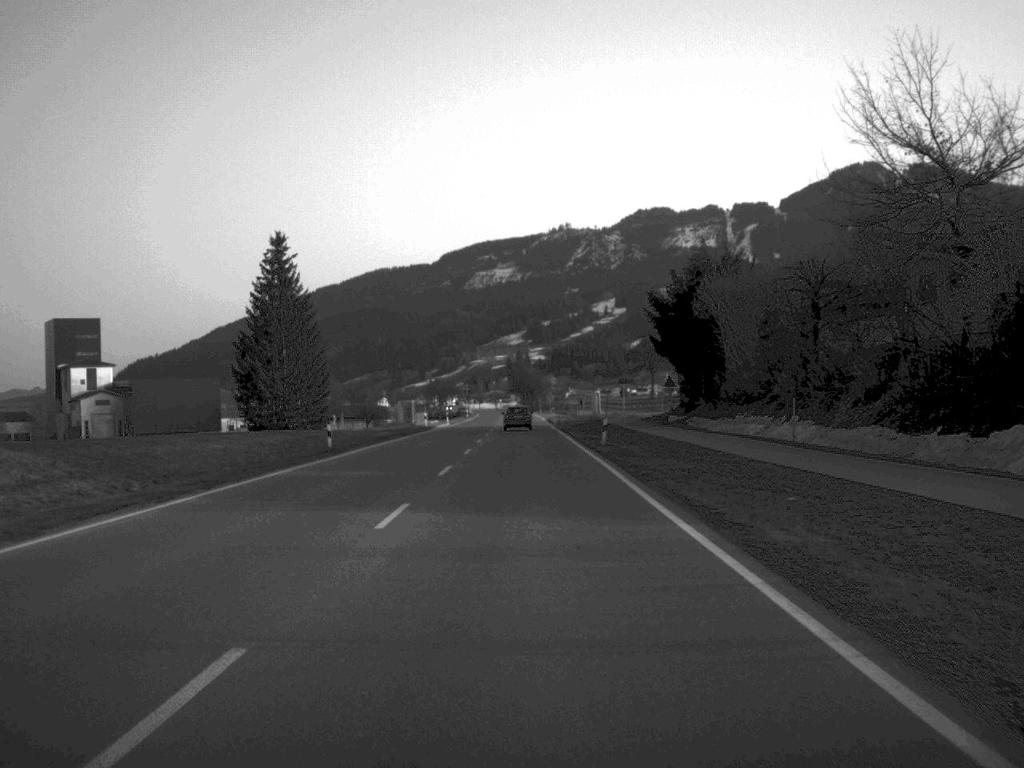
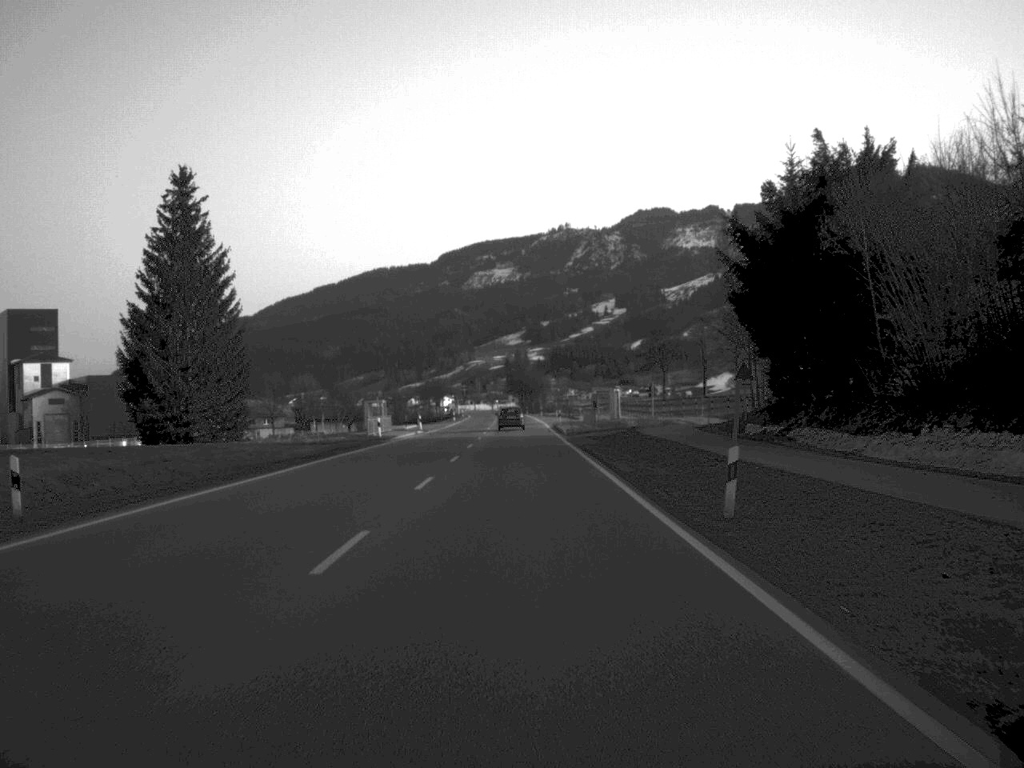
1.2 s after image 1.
(0.0, +28.2) m; 0°
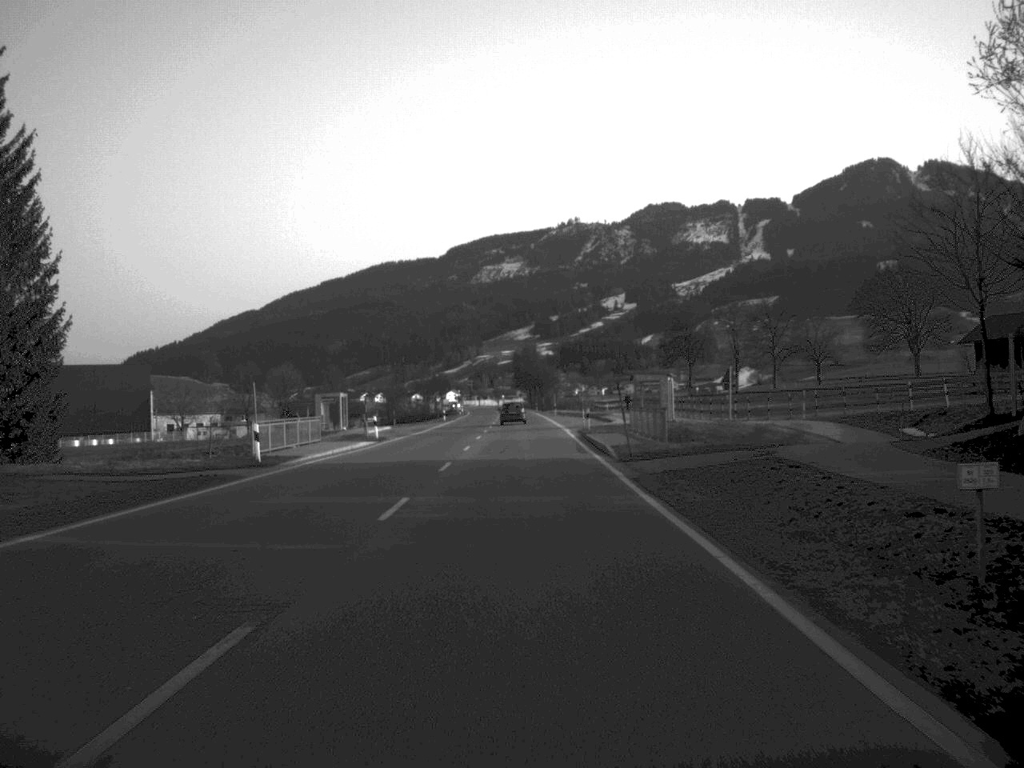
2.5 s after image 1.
(-0.1, +30.8) m; 0°
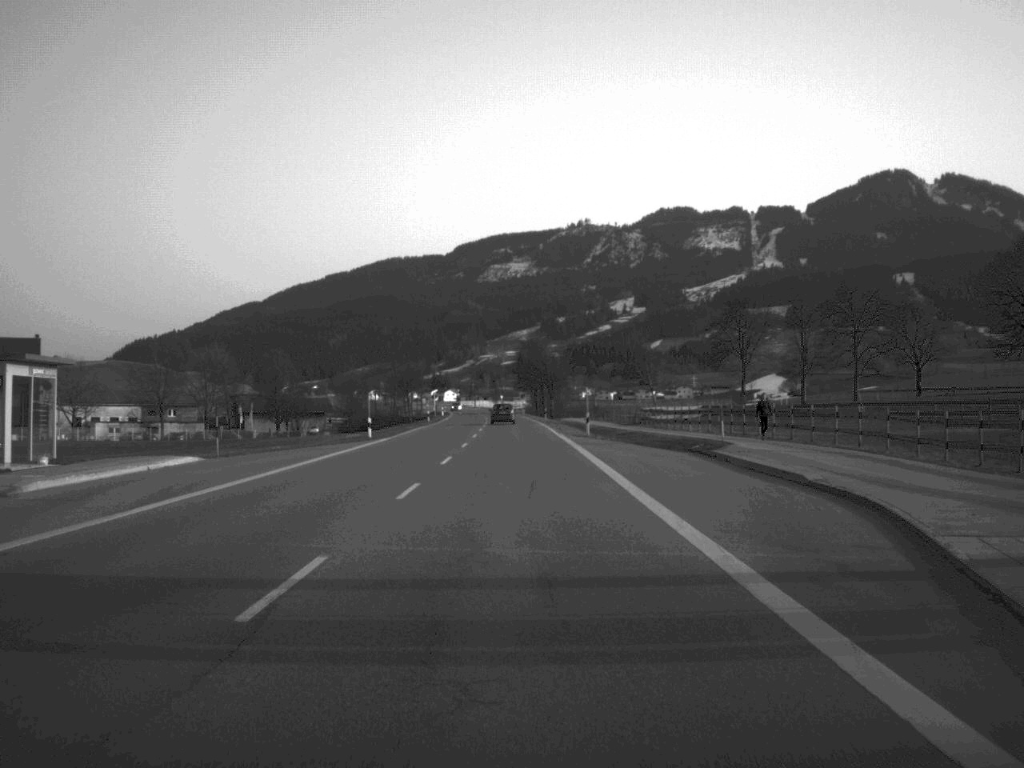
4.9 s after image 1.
(+0.1, +55.4) m; 0°
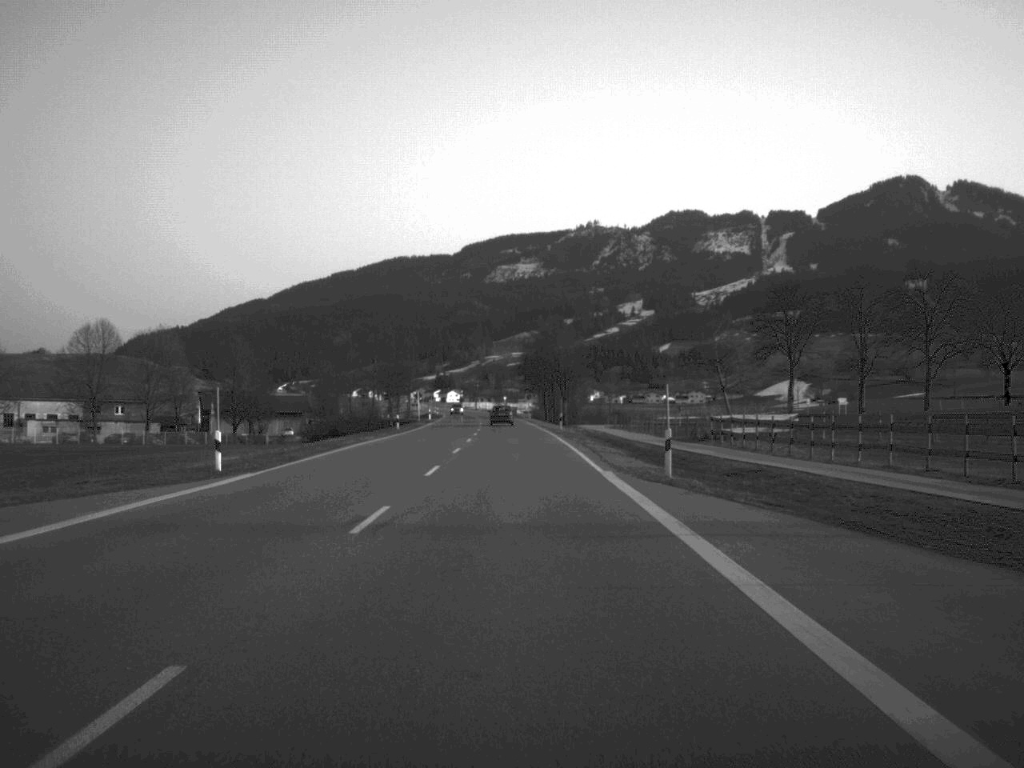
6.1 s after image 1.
(-0.1, +29.8) m; 0°
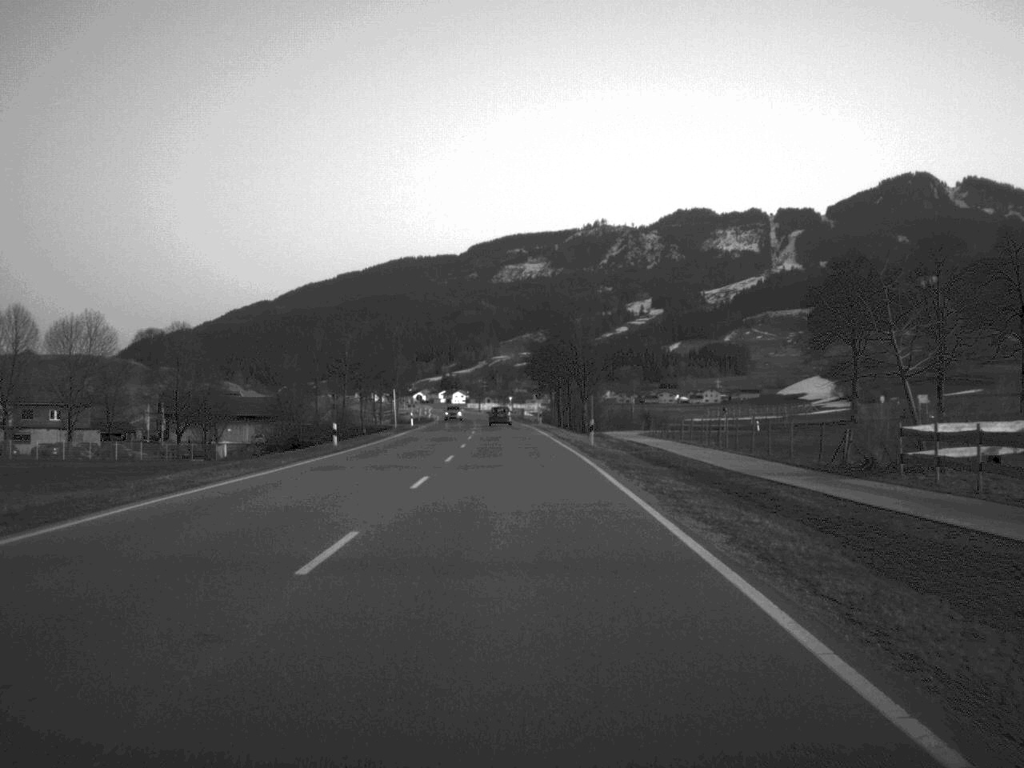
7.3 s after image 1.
(-0.1, +27.7) m; 0°
